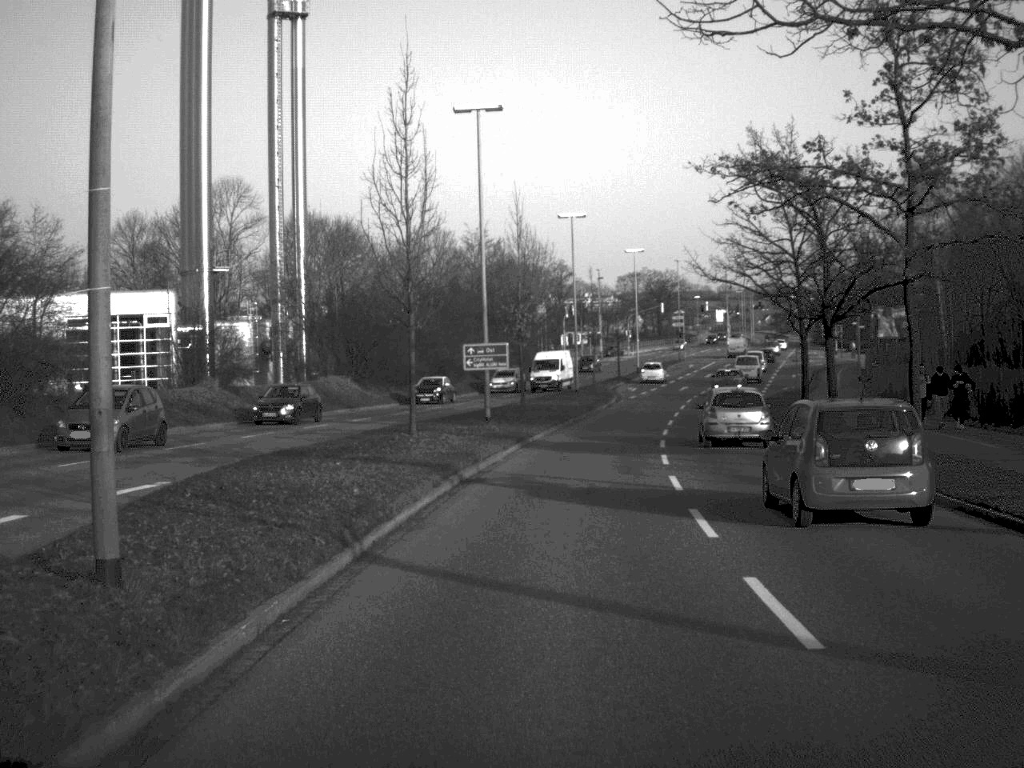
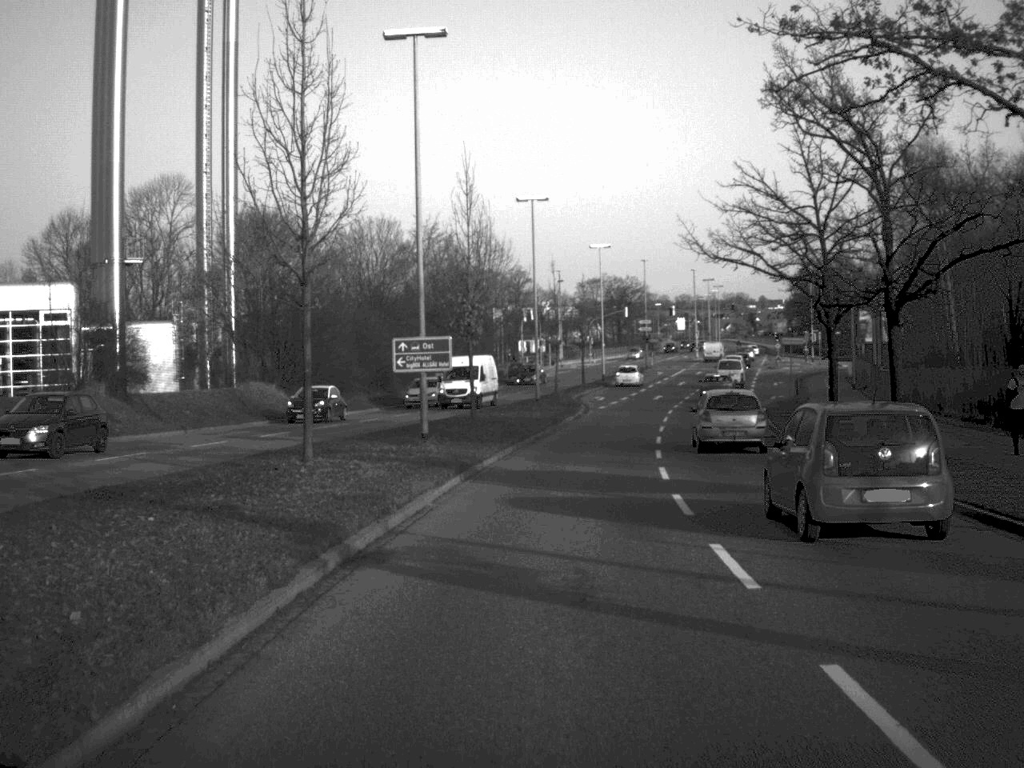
(+0.2, +9.5) m; +2°
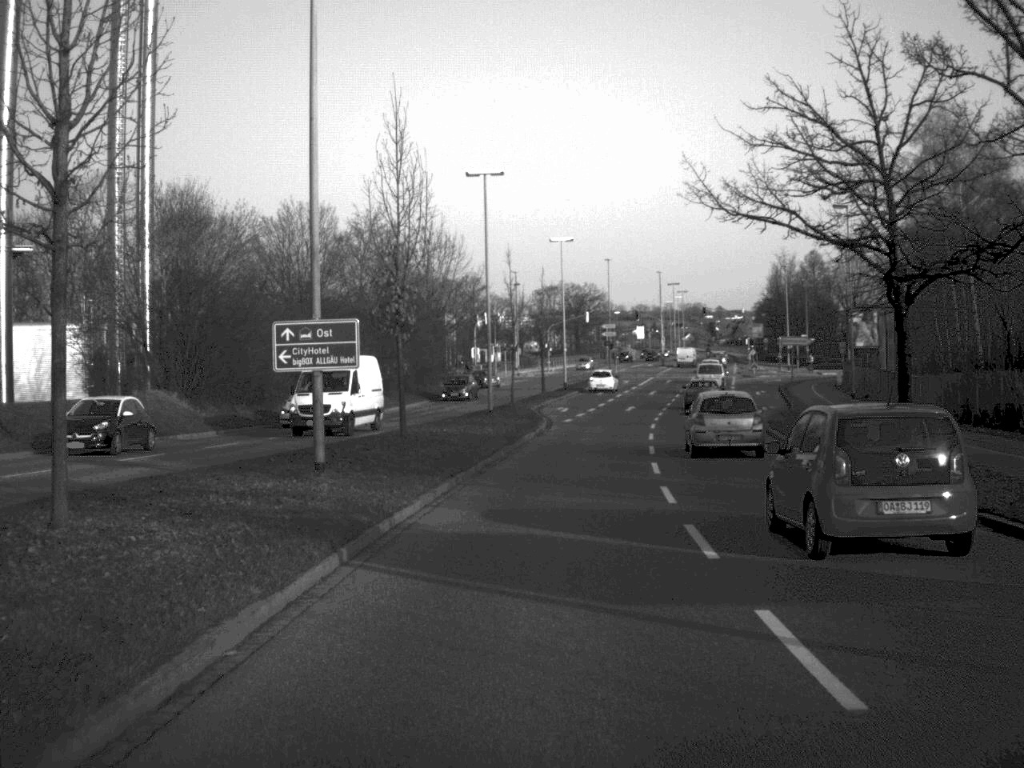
(+0.2, +9.9) m; +2°
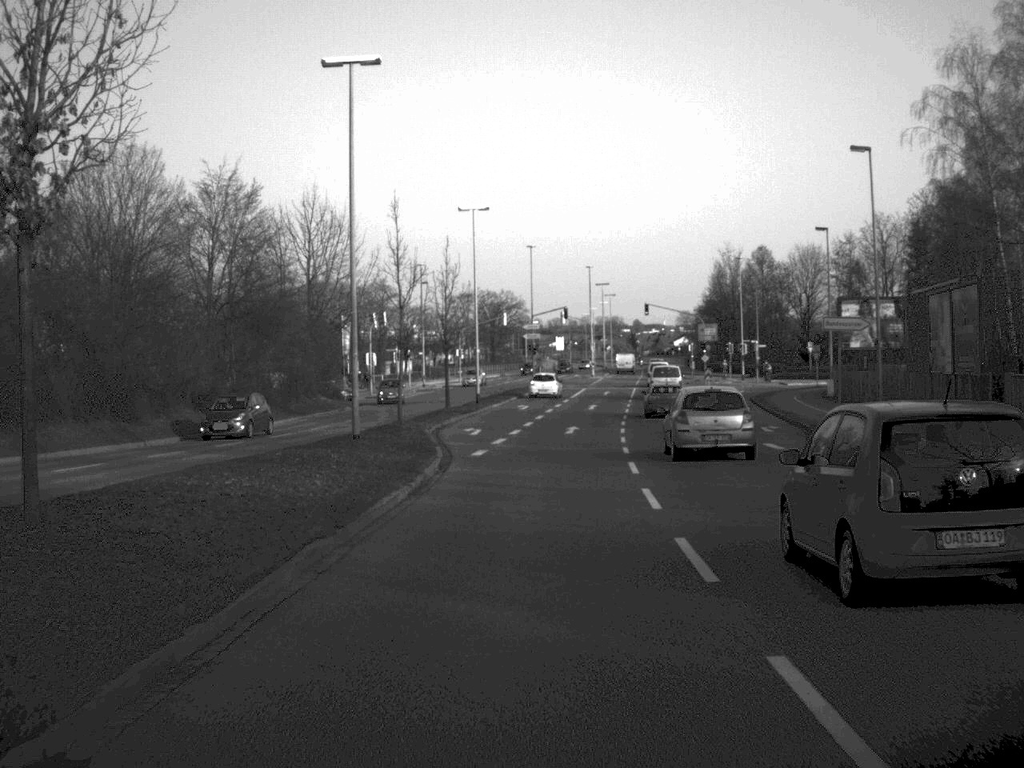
(+0.7, +19.6) m; +4°
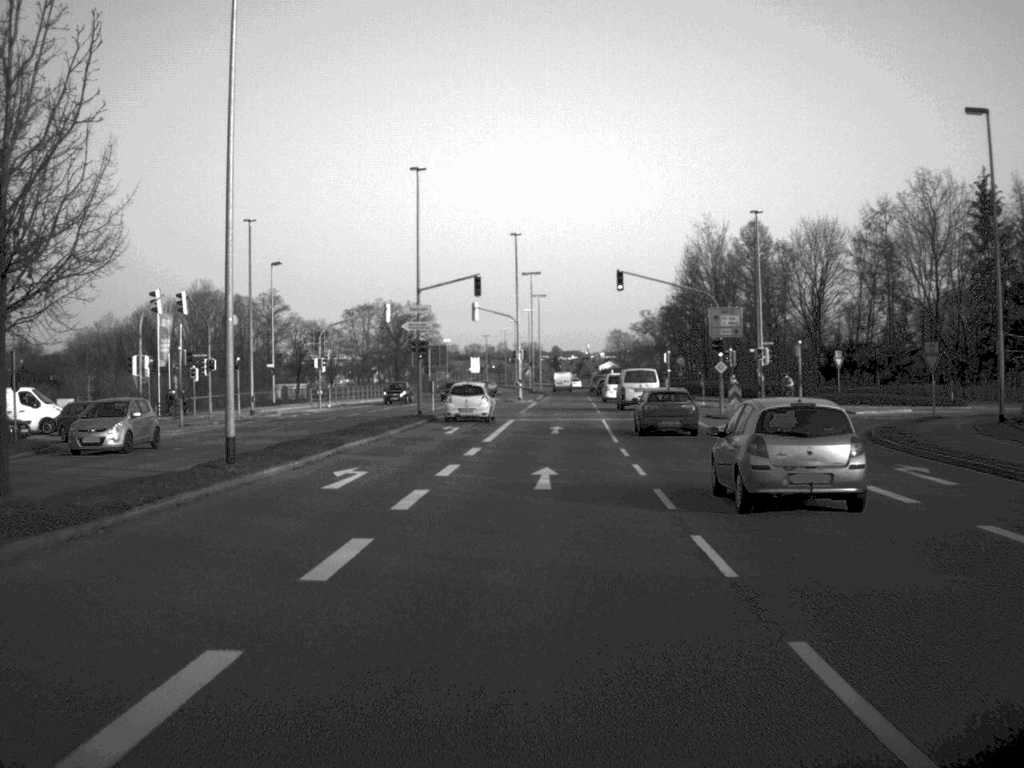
(+1.4, +41.2) m; +4°
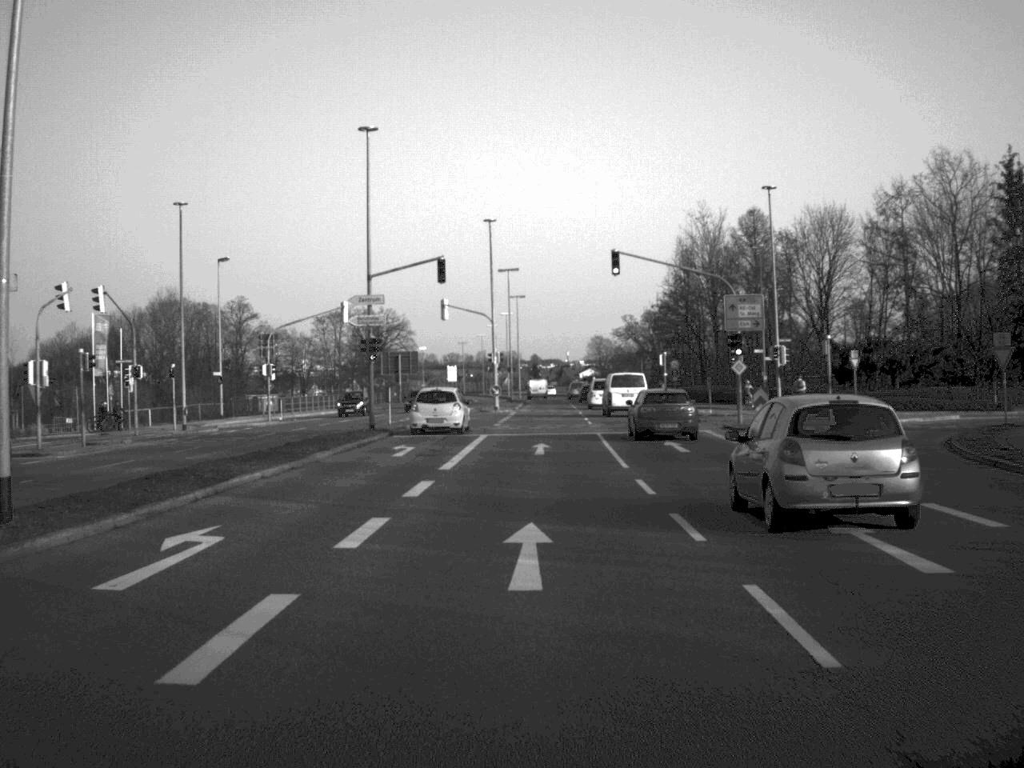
(+0.1, +9.9) m; +1°
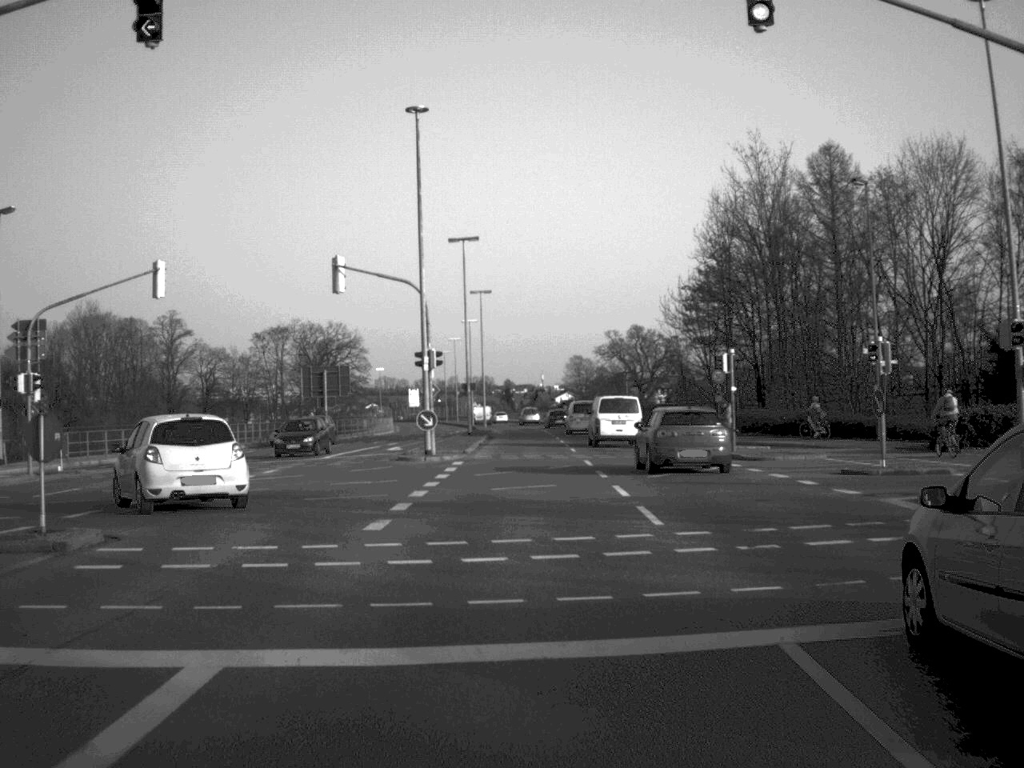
(+0.4, +32.0) m; +1°
